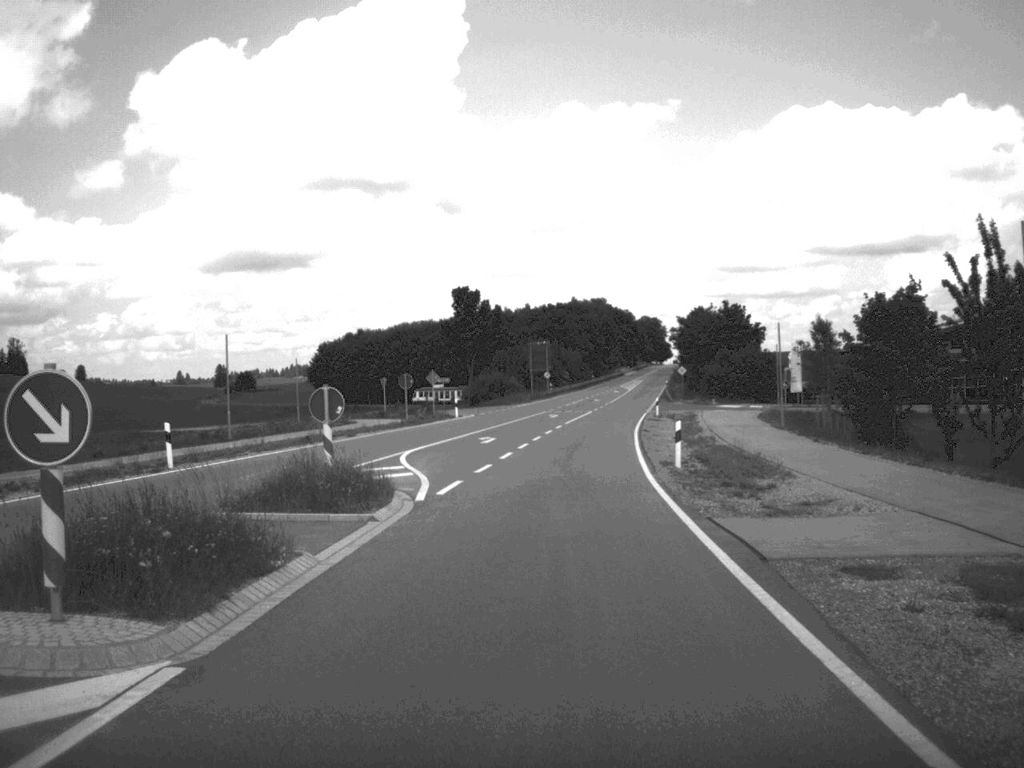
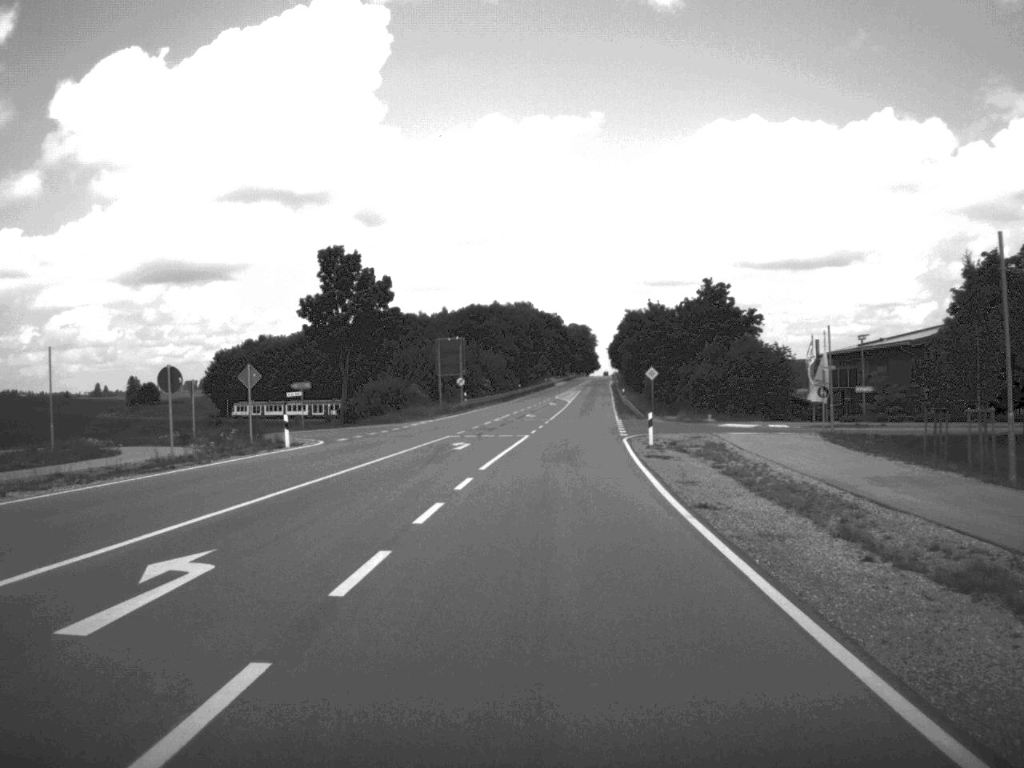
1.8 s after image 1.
(+1.0, +33.0) m; +3°
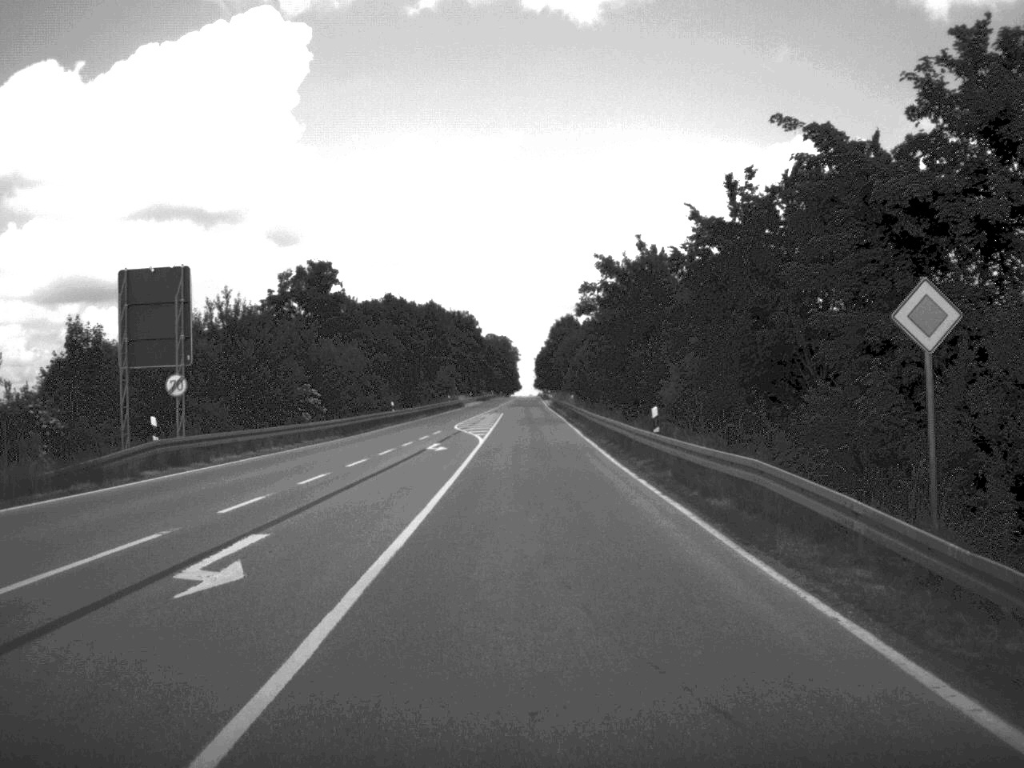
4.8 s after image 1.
(+2.1, +63.2) m; +3°
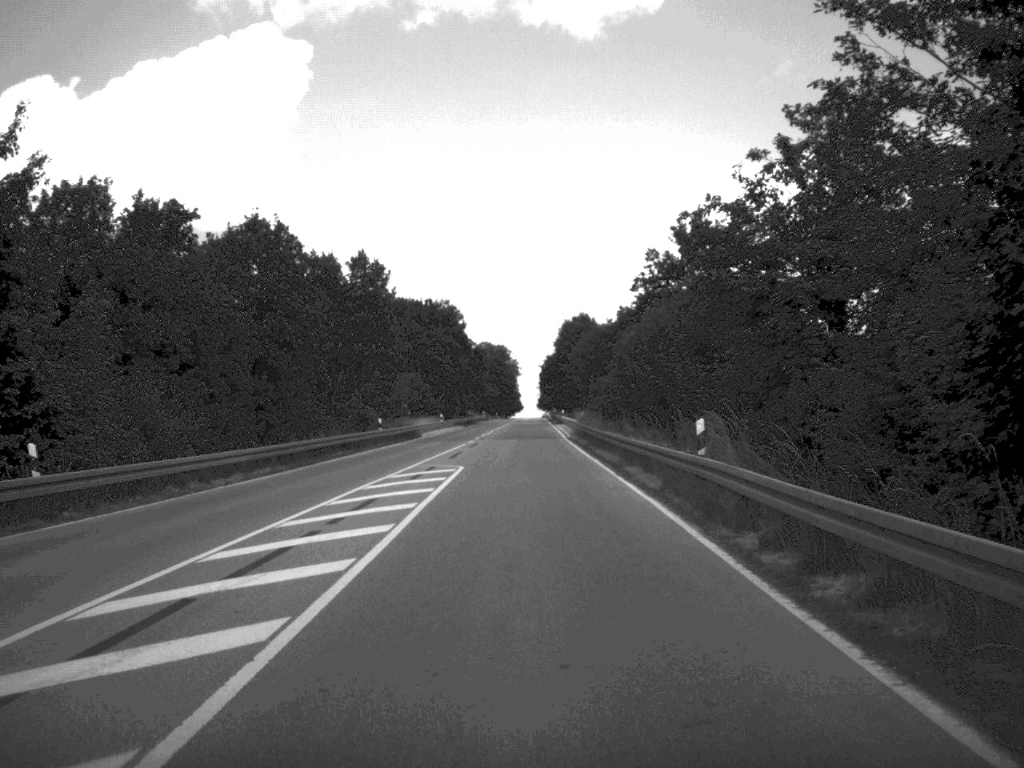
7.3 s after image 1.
(0.0, +56.3) m; 0°
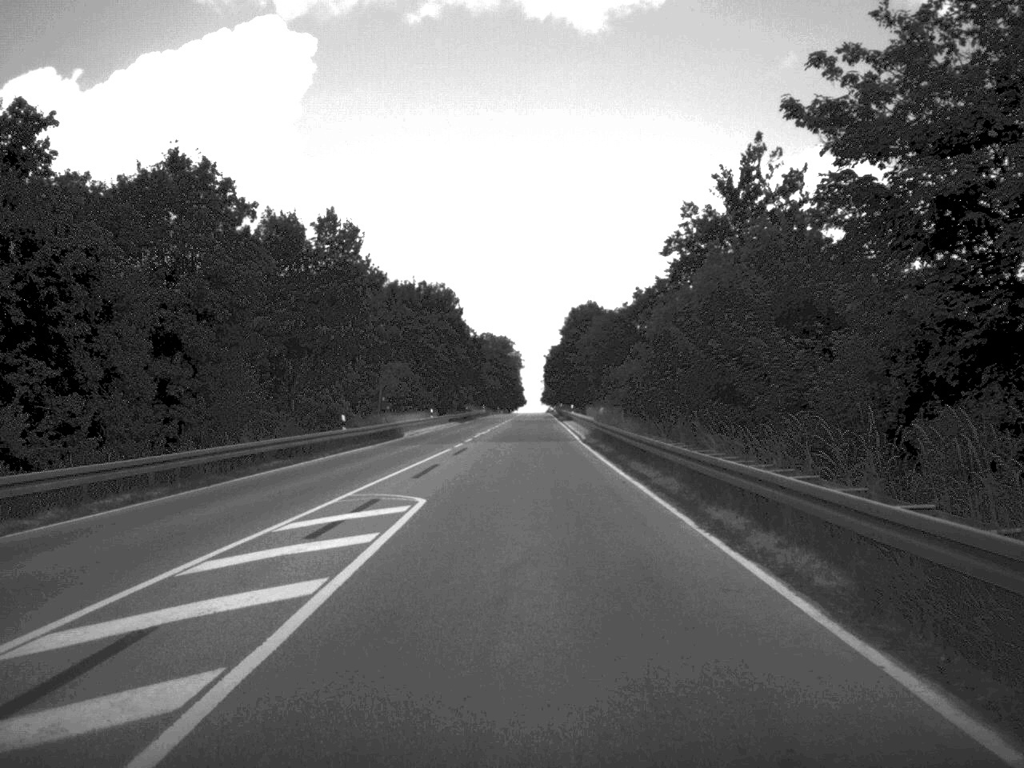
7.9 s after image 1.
(0.0, +13.6) m; 0°
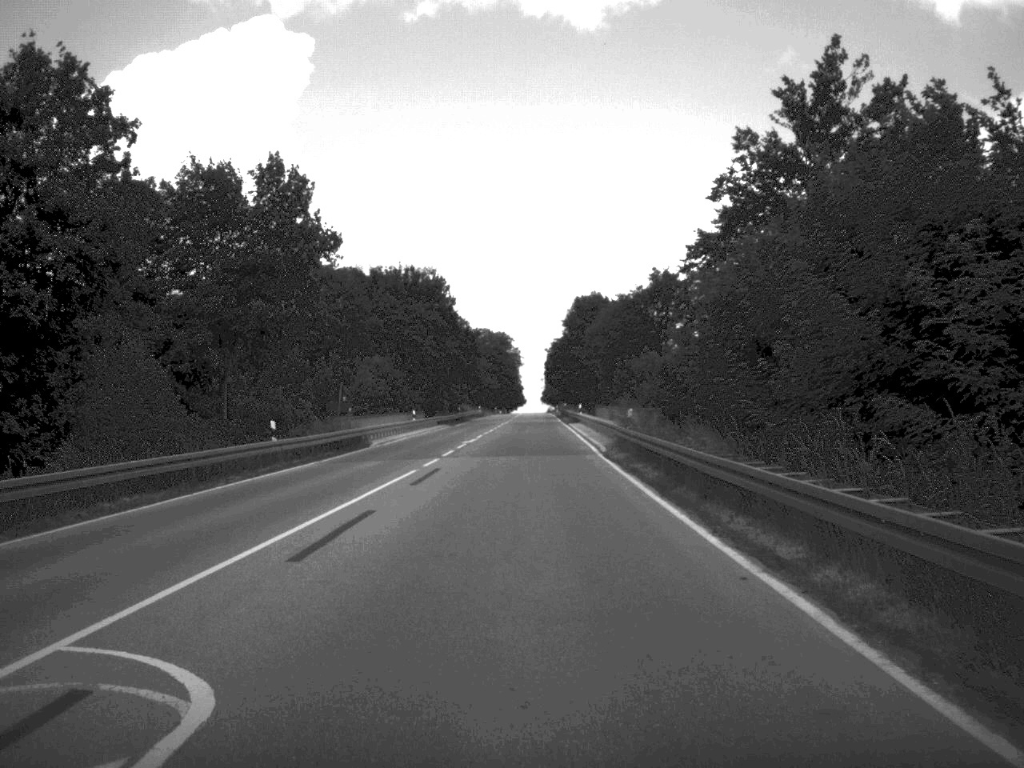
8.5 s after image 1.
(0.0, +13.7) m; 0°
